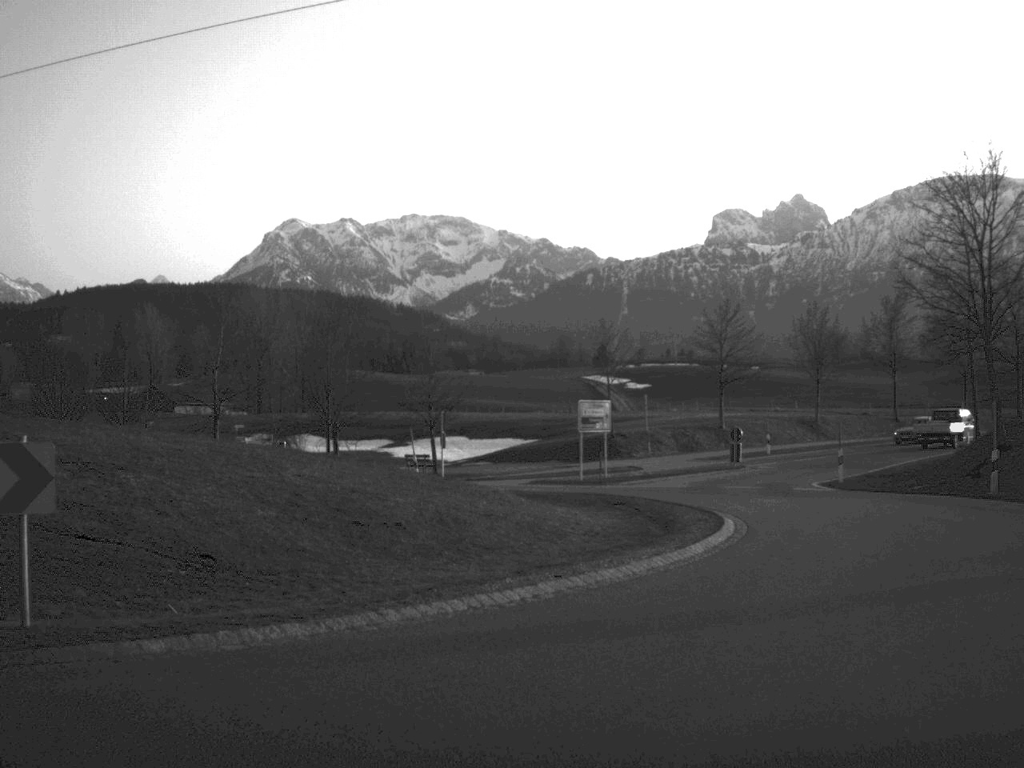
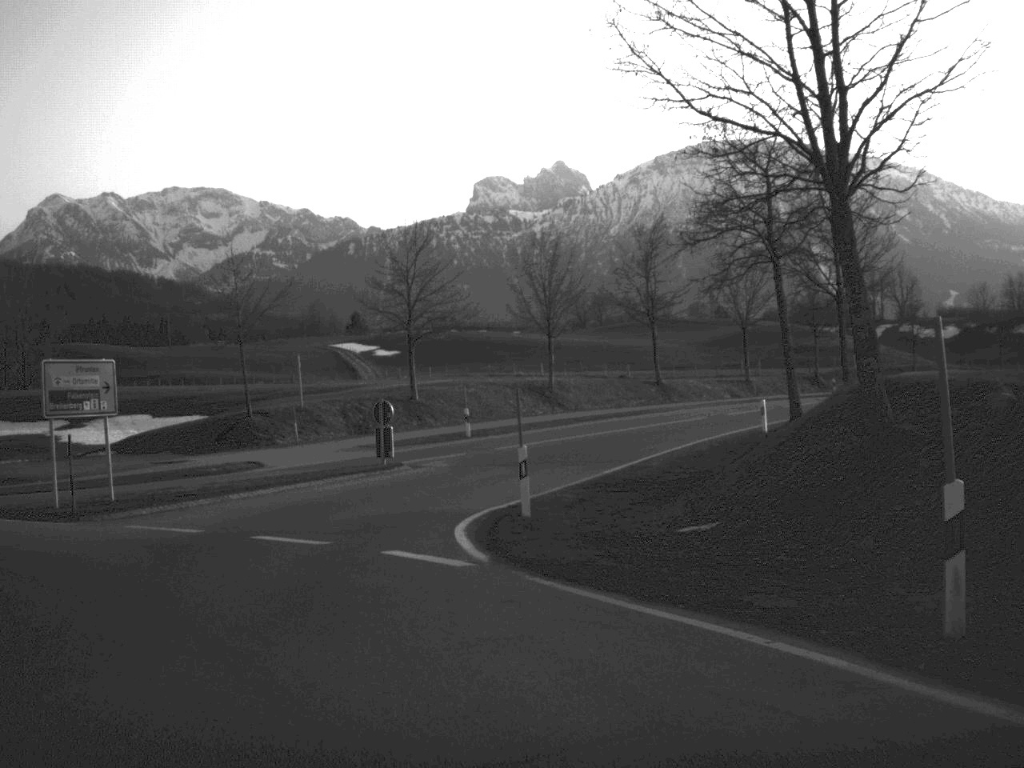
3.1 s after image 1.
(+5.5, +19.1) m; +9°
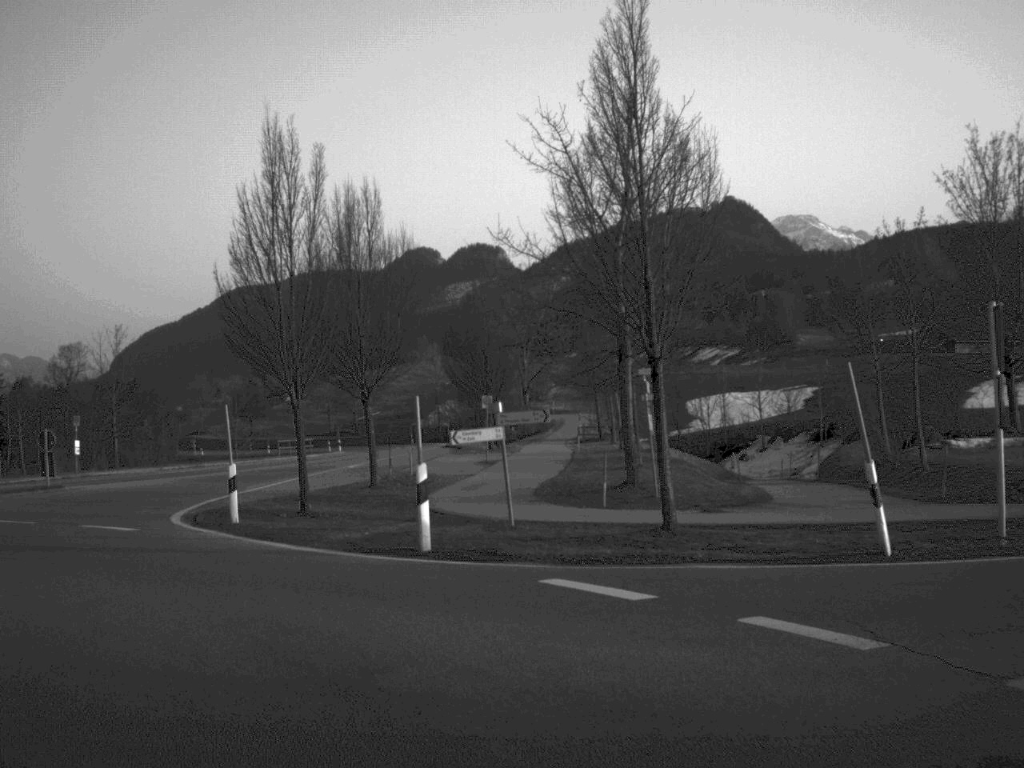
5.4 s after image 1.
(-6.7, +15.1) m; -48°
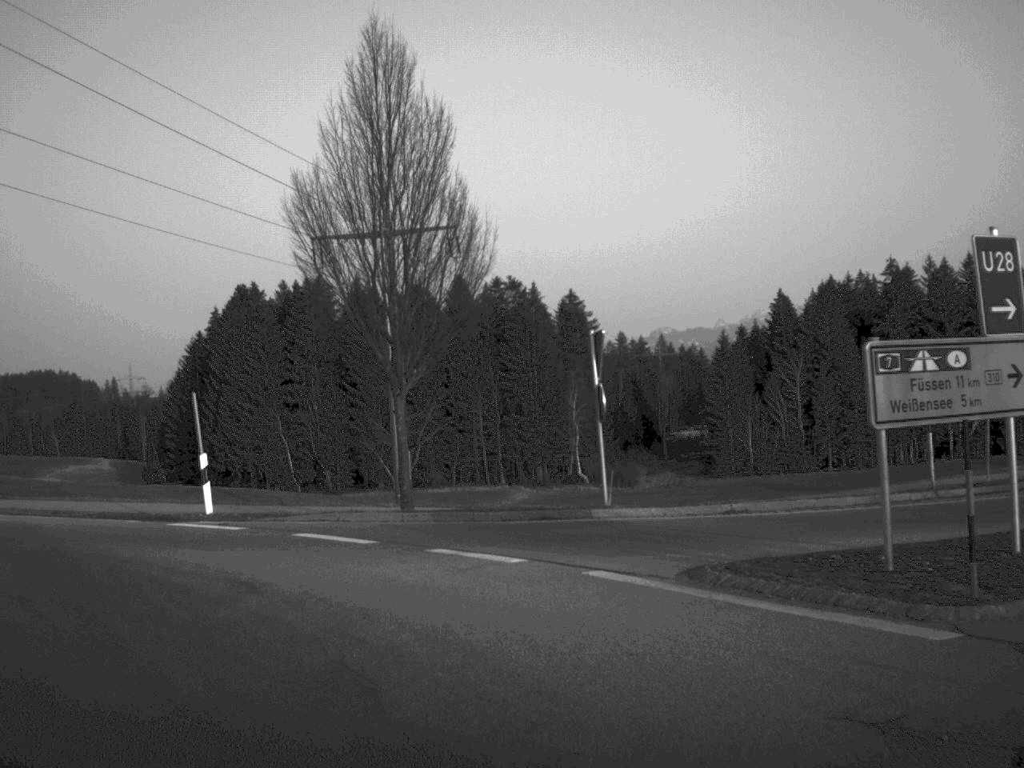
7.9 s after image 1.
(-8.1, +17.0) m; -53°
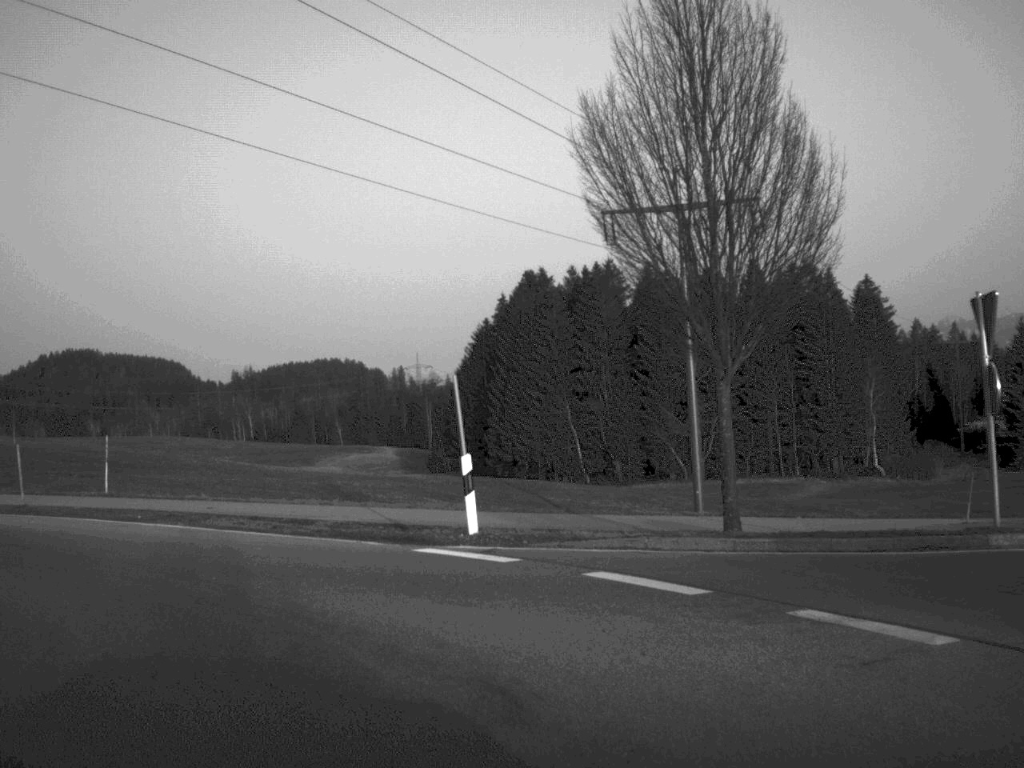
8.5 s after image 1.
(-0.6, +4.8) m; -13°
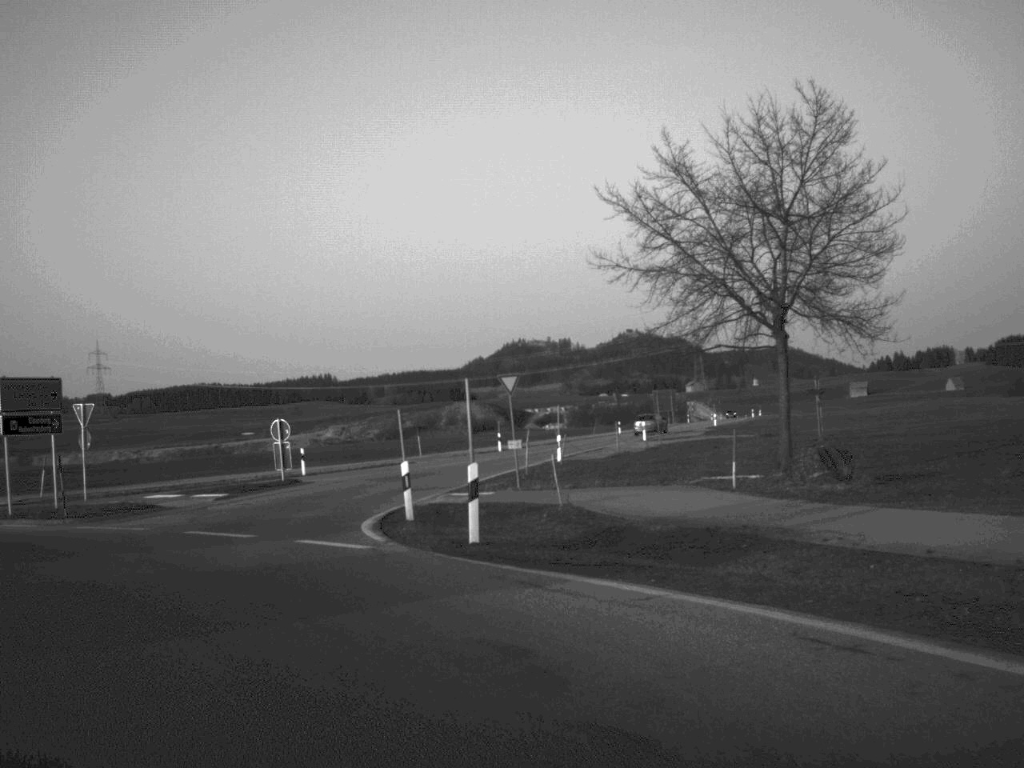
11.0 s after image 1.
(-9.8, +18.0) m; -61°
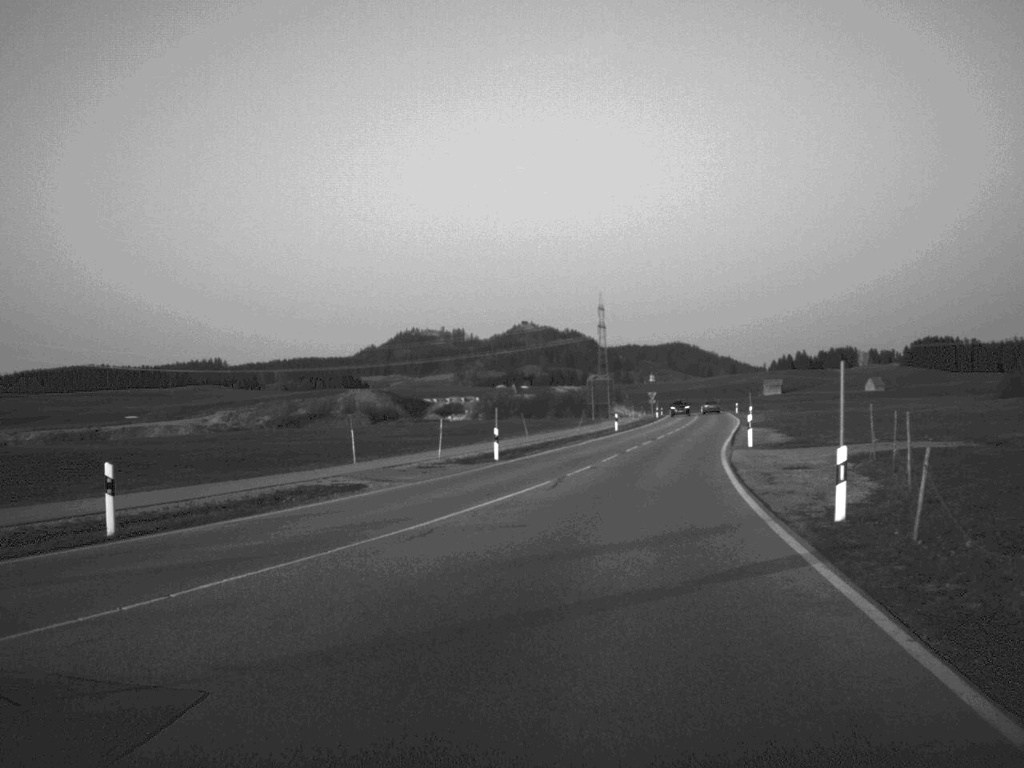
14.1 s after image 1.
(-3.7, +29.7) m; +6°
